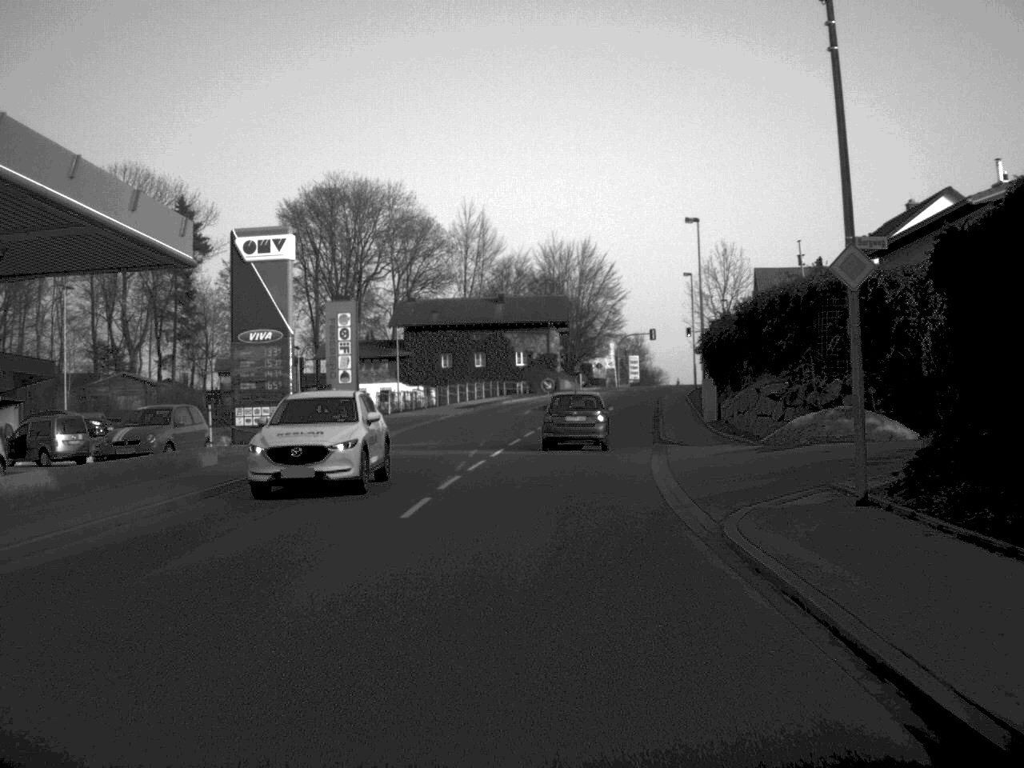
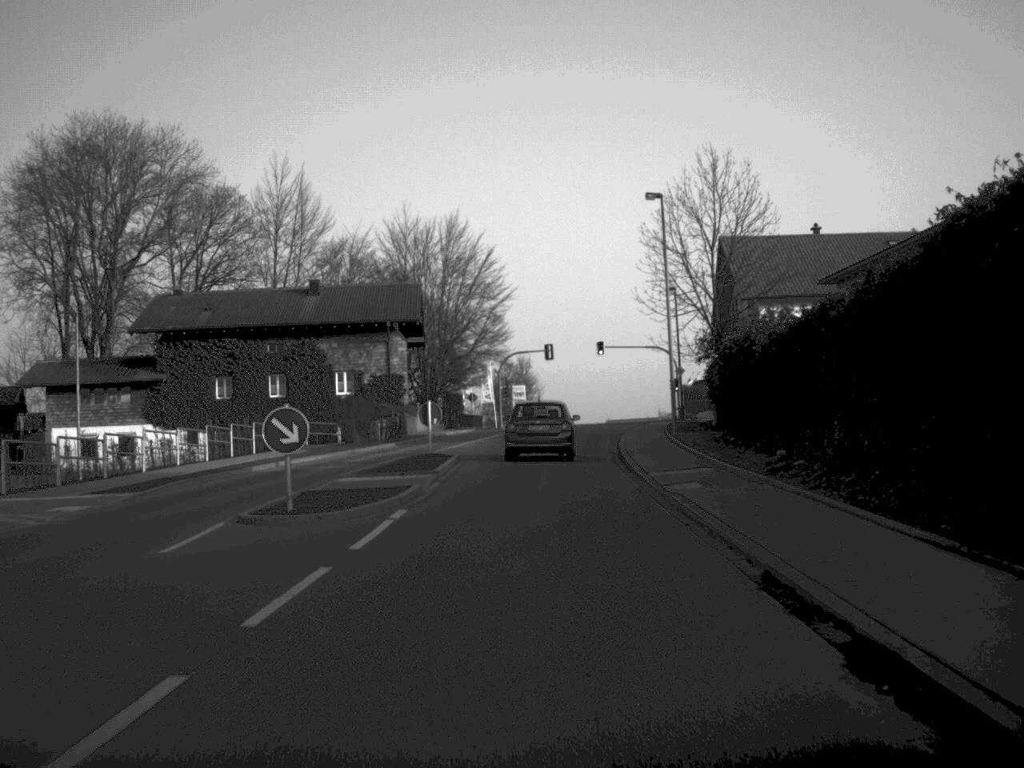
(+2.3, +43.2) m; +6°
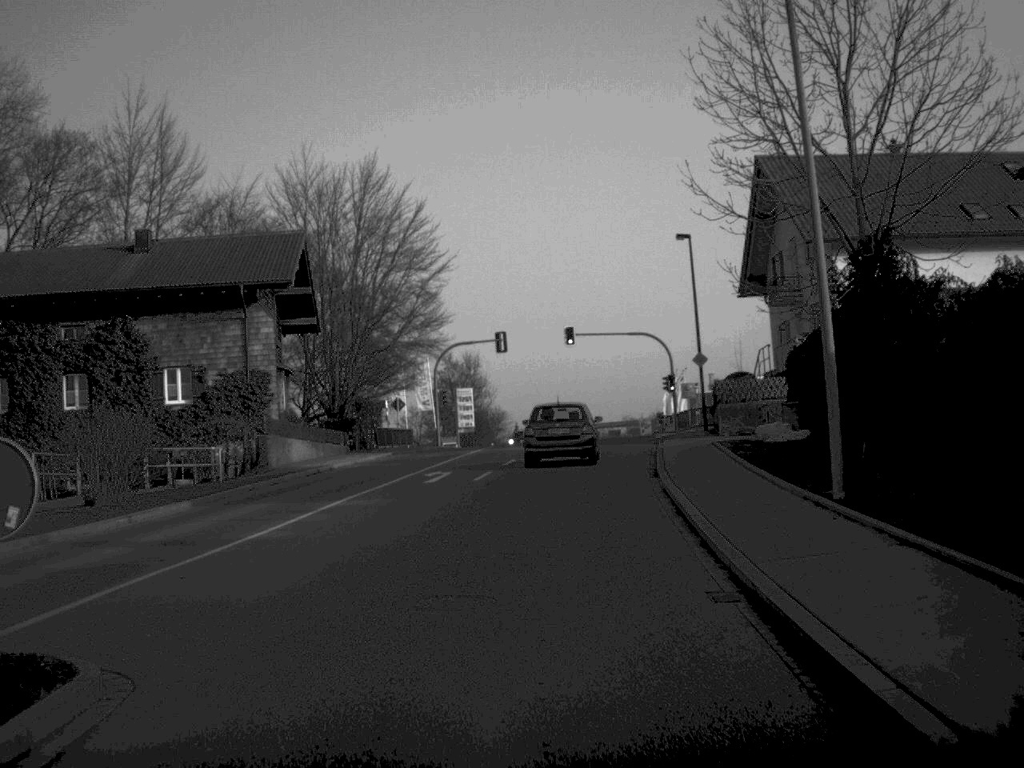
(+0.4, +24.9) m; +2°
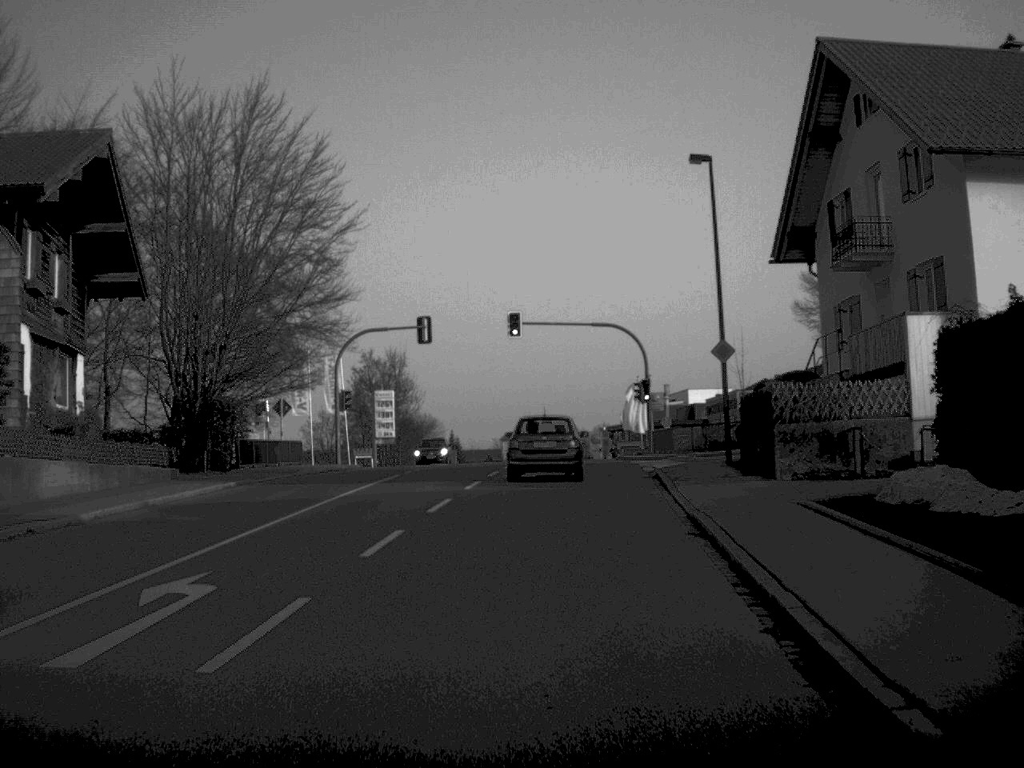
(+0.4, +17.7) m; +3°
